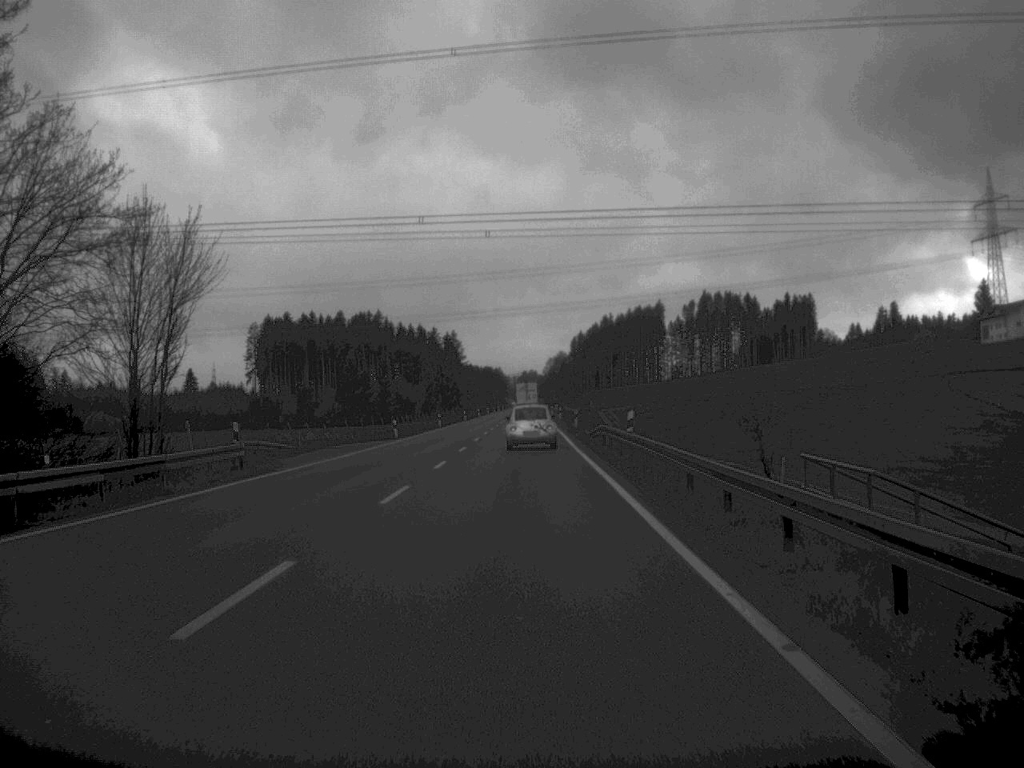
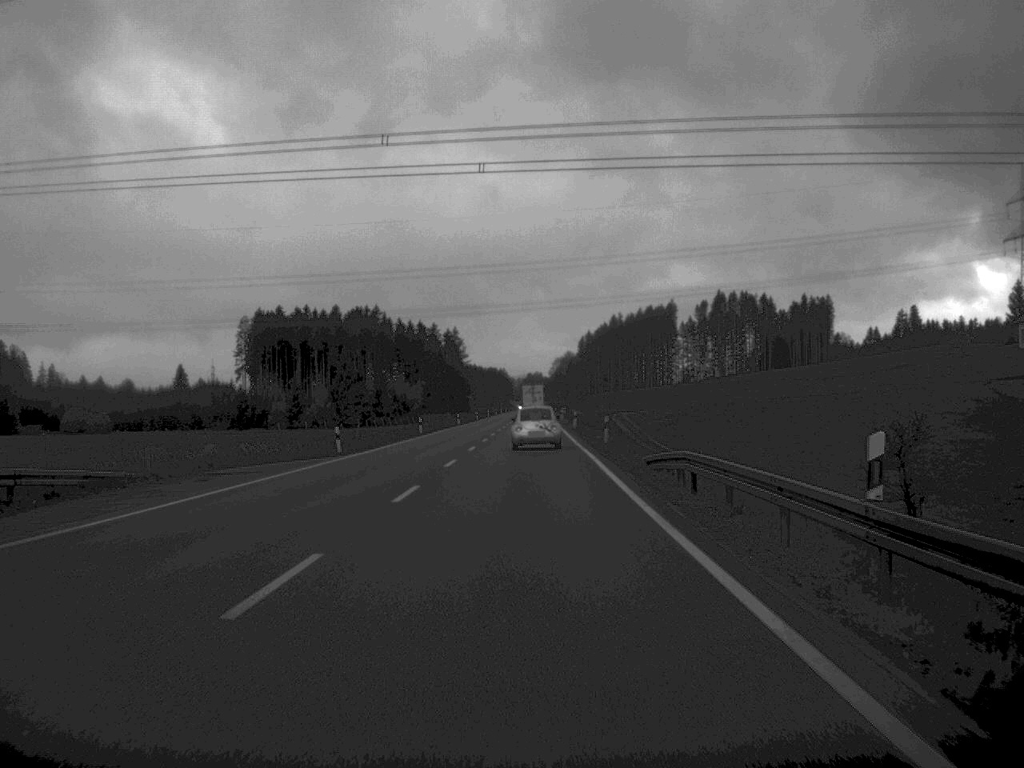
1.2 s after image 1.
(-0.1, +22.7) m; 0°
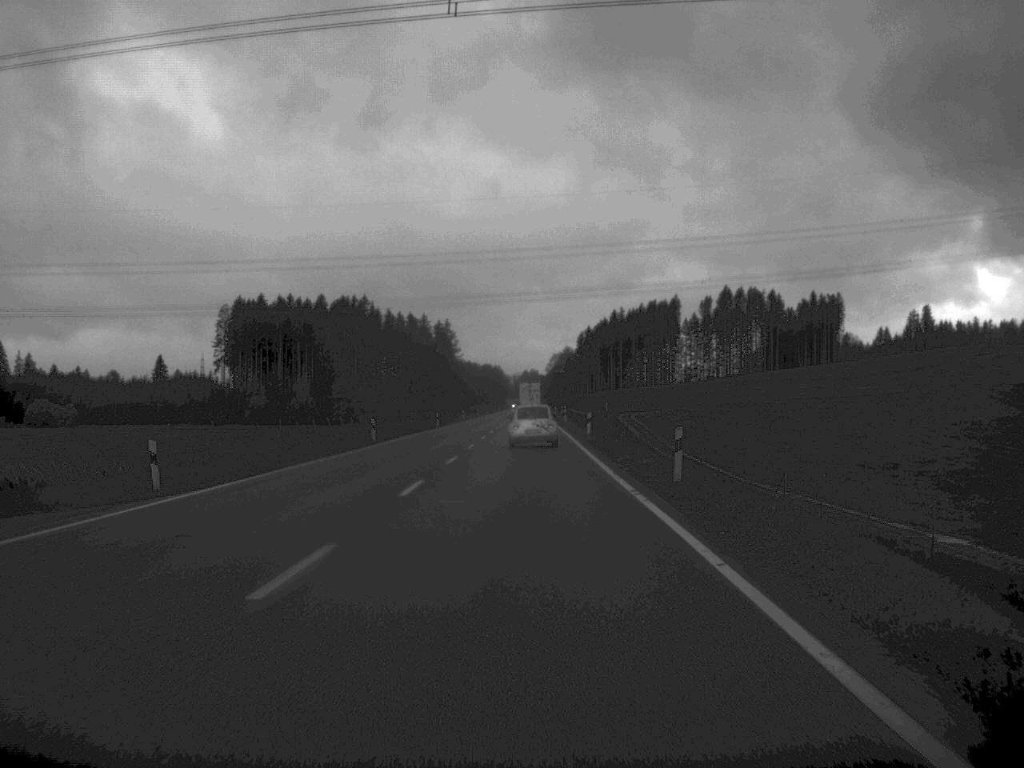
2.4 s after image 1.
(0.0, +23.1) m; 0°
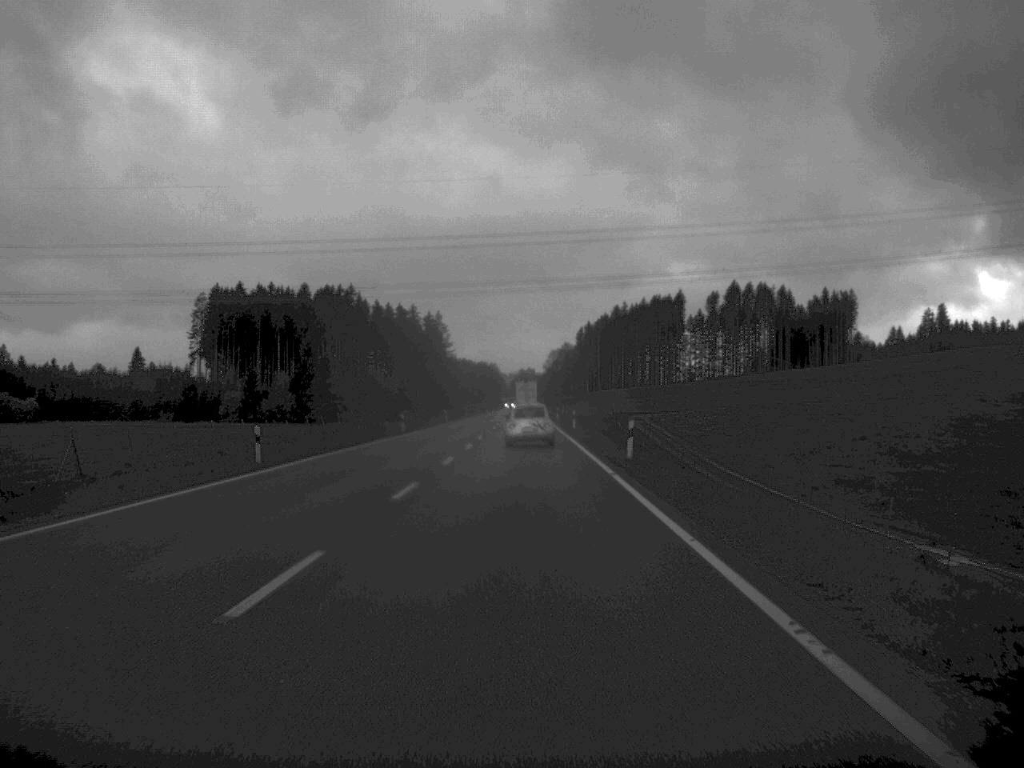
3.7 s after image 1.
(0.0, +24.7) m; 0°
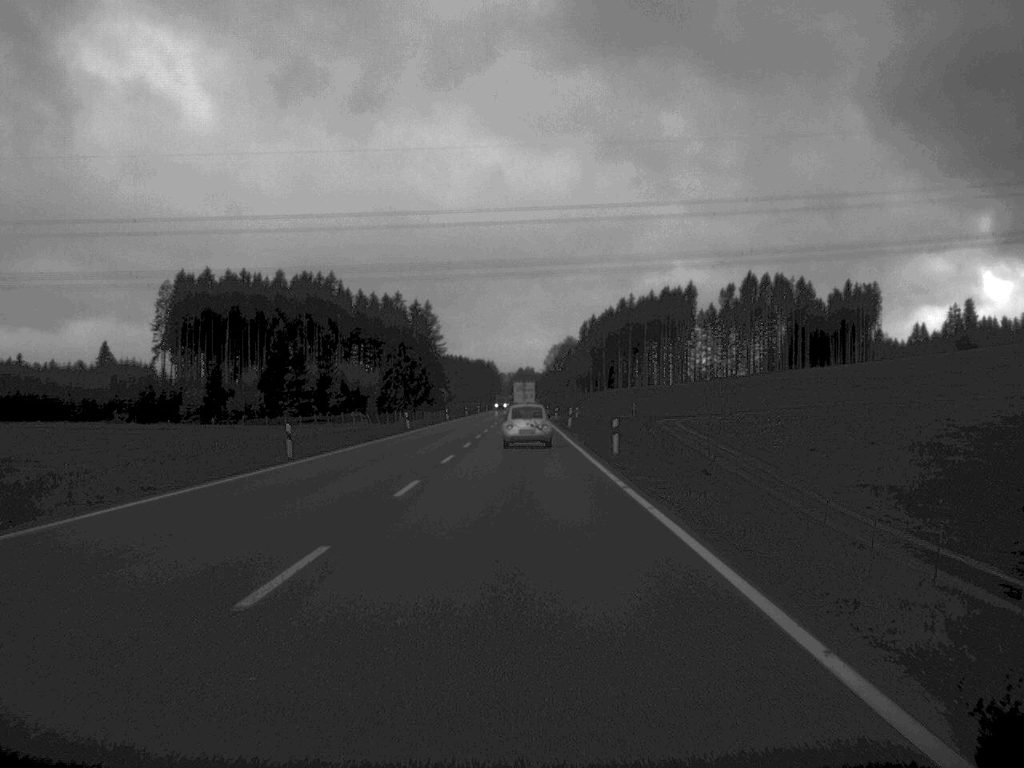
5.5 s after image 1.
(0.0, +34.9) m; 0°
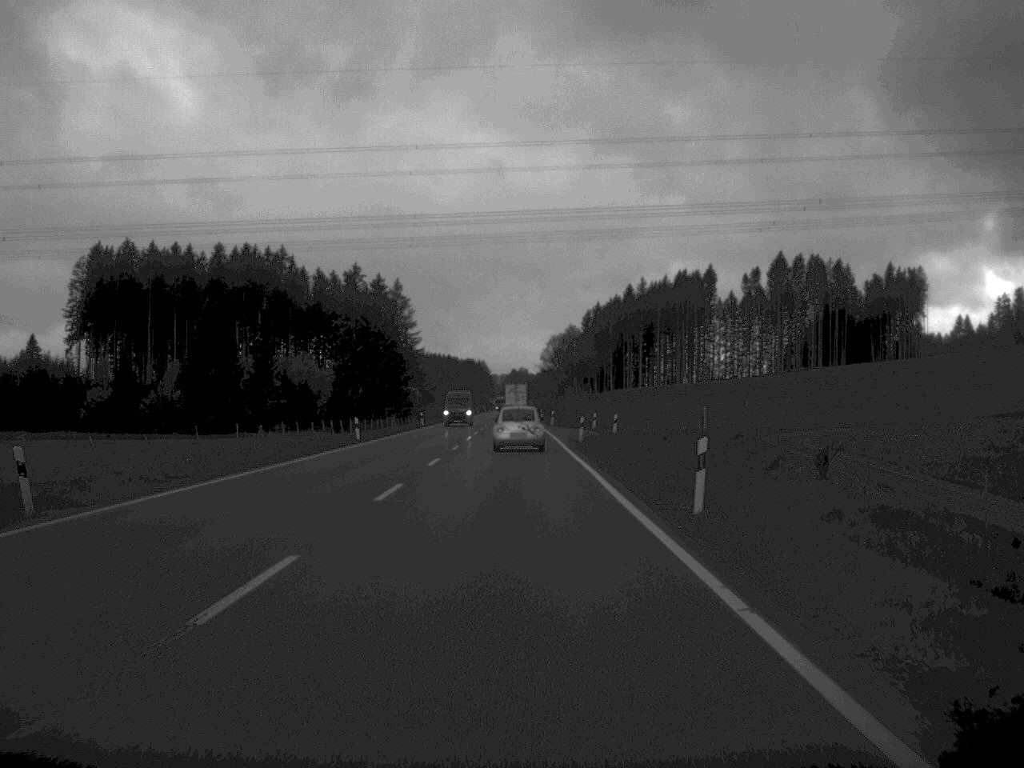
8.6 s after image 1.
(+0.1, +59.4) m; 0°
